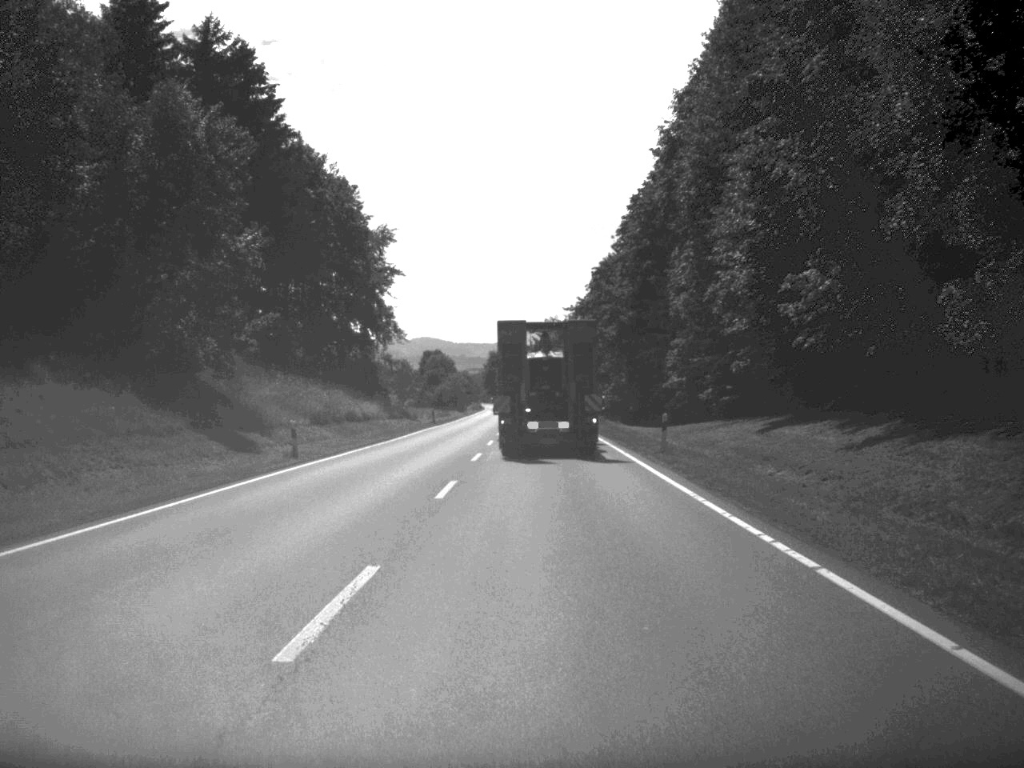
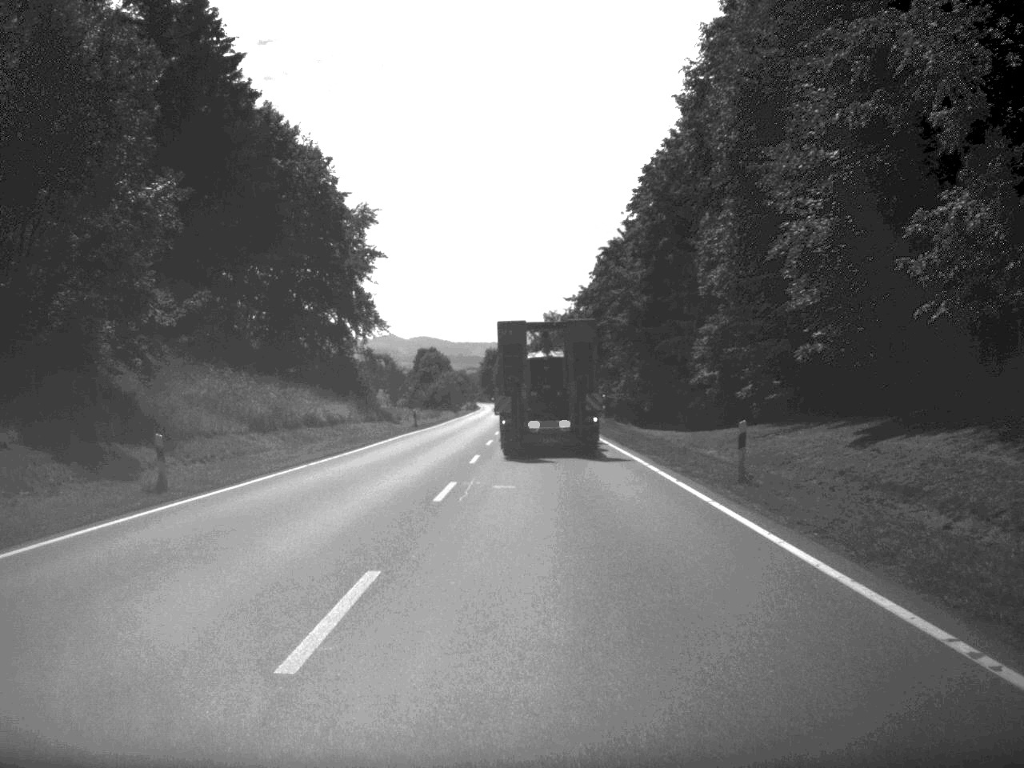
(0.0, +12.5) m; 0°
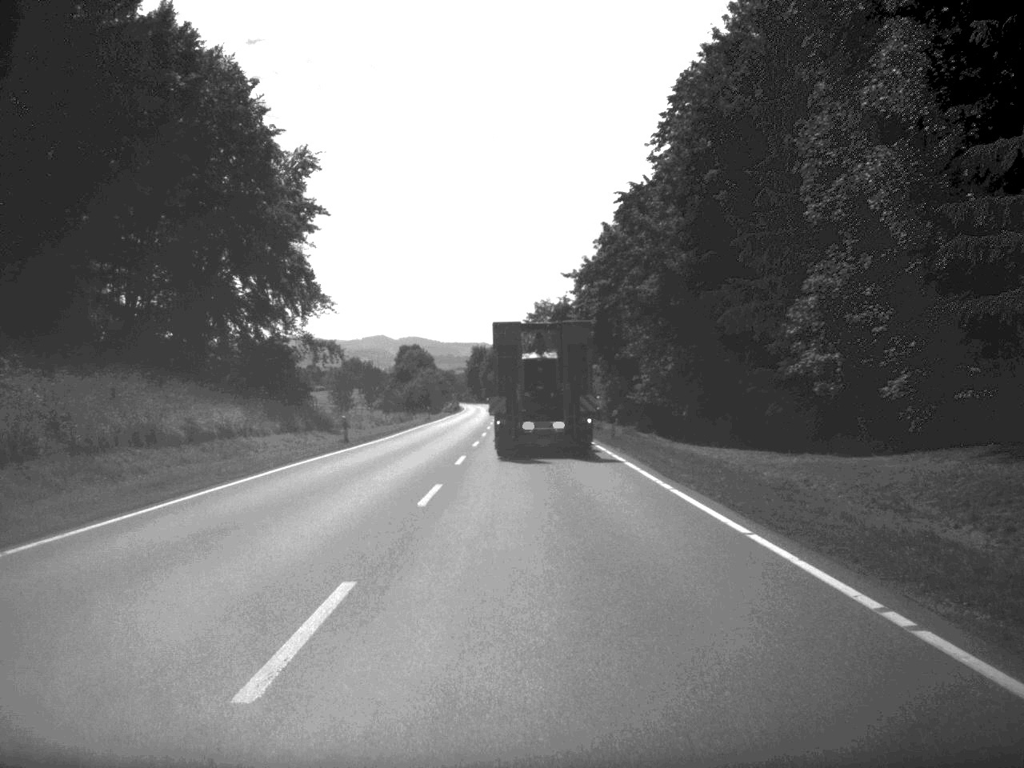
(+0.1, +23.9) m; 0°
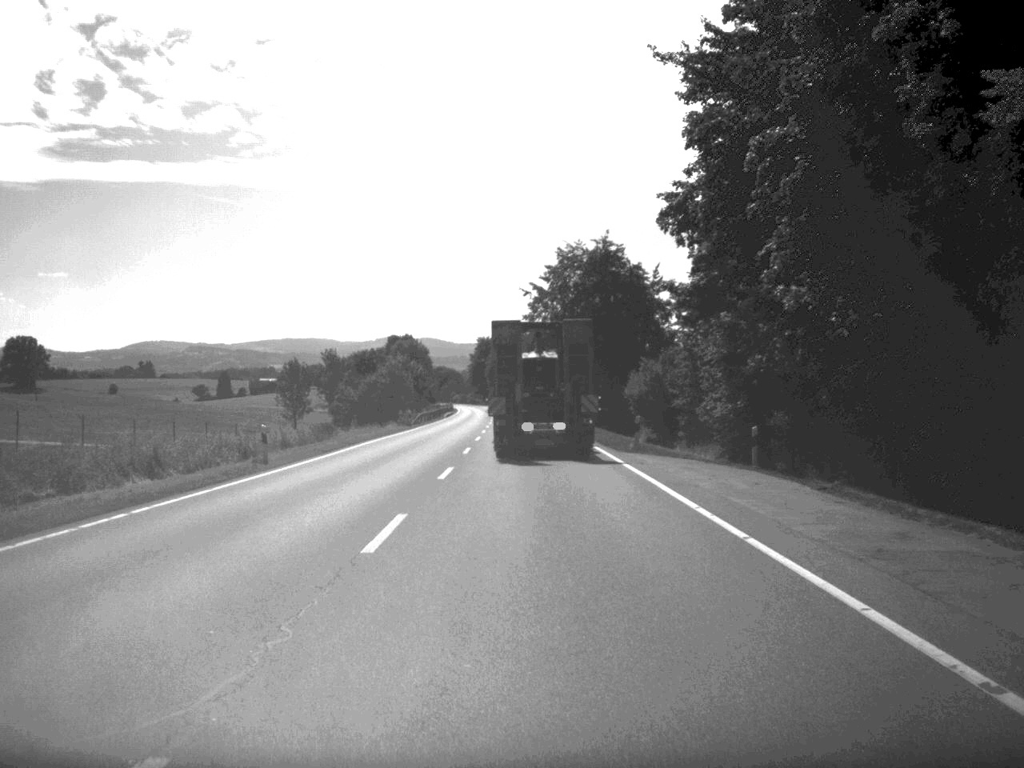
(-0.4, +64.4) m; -1°
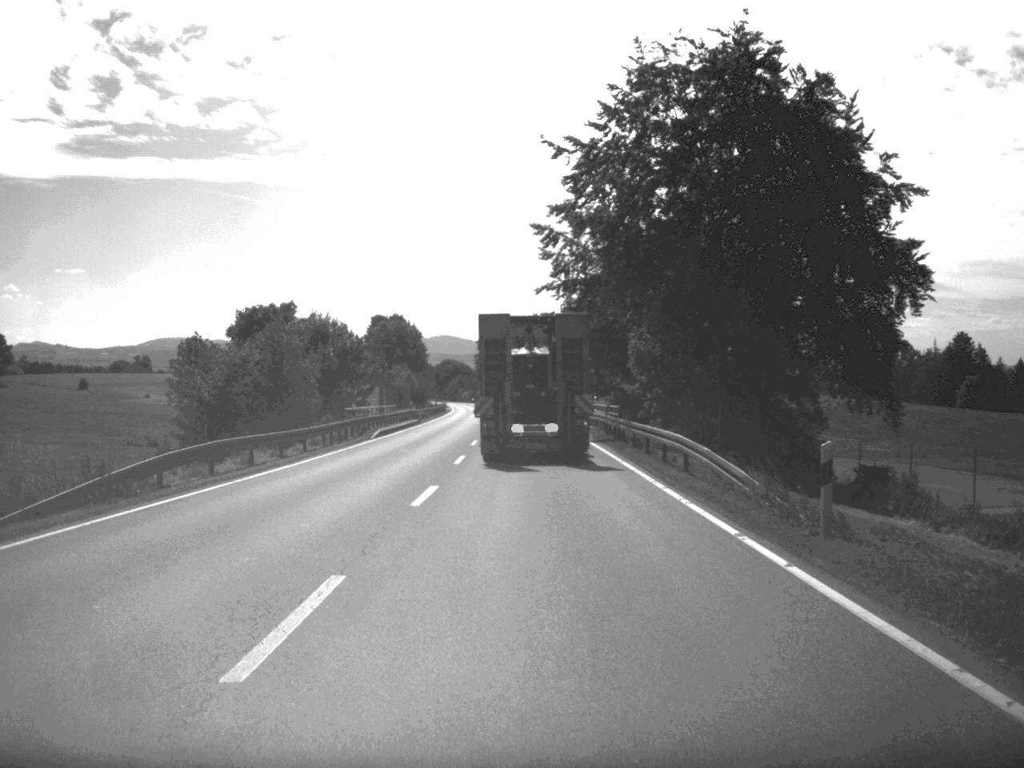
(-0.6, +64.9) m; -1°
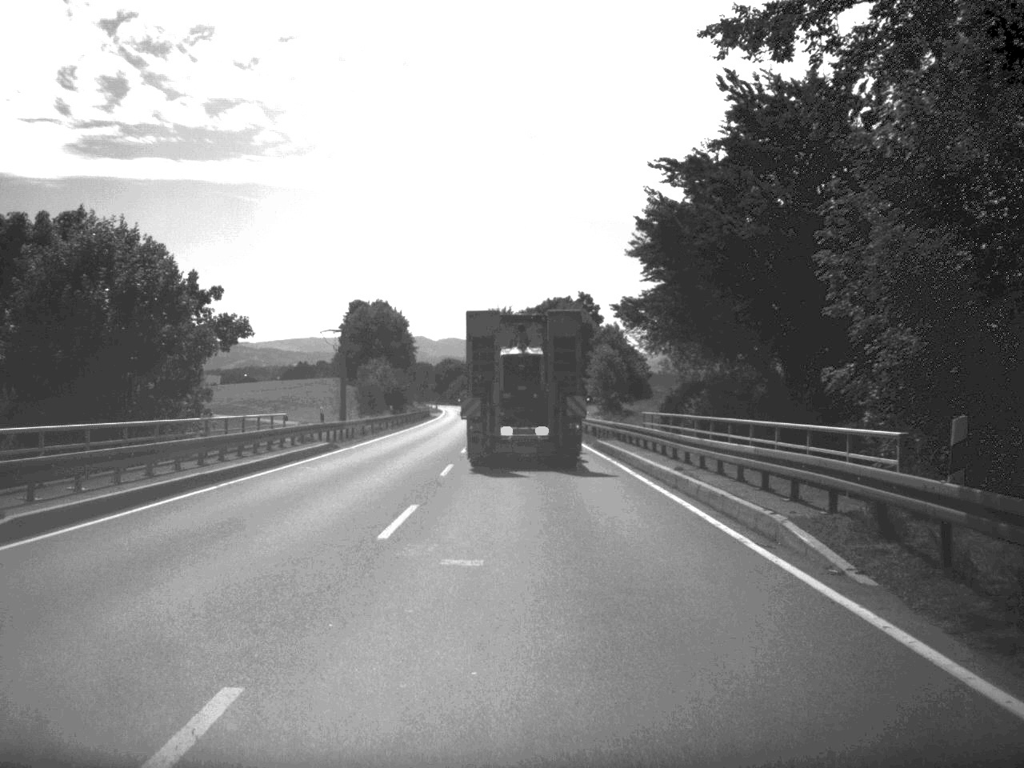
(-0.2, +39.9) m; 0°
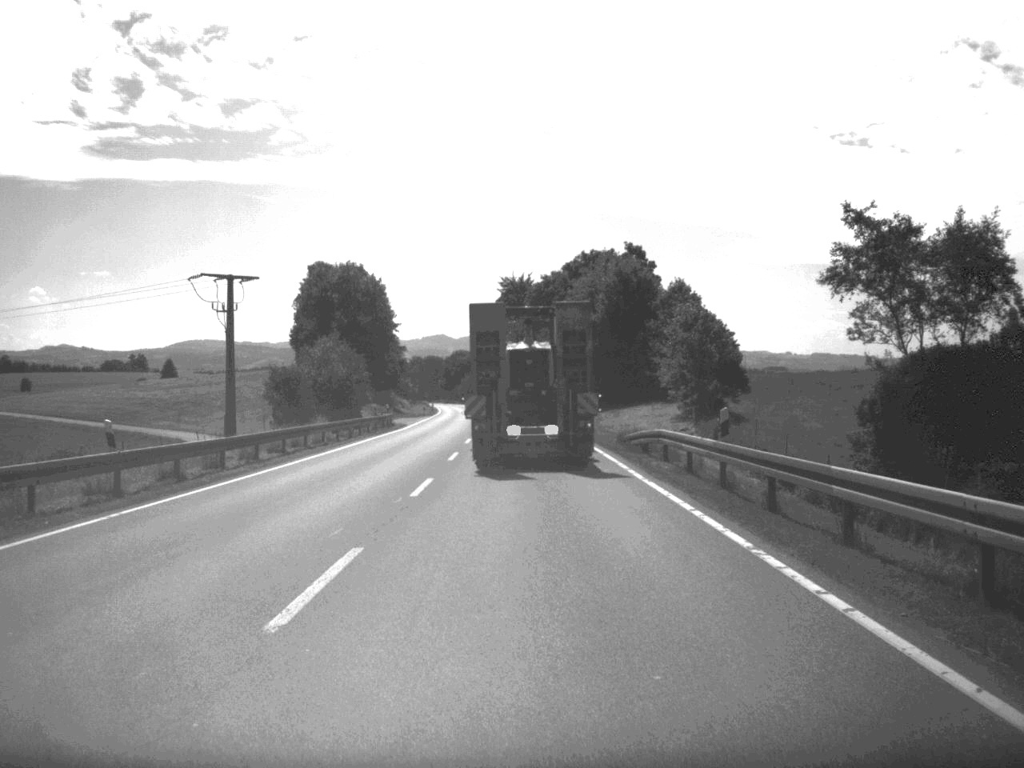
(-0.5, +52.7) m; -1°
